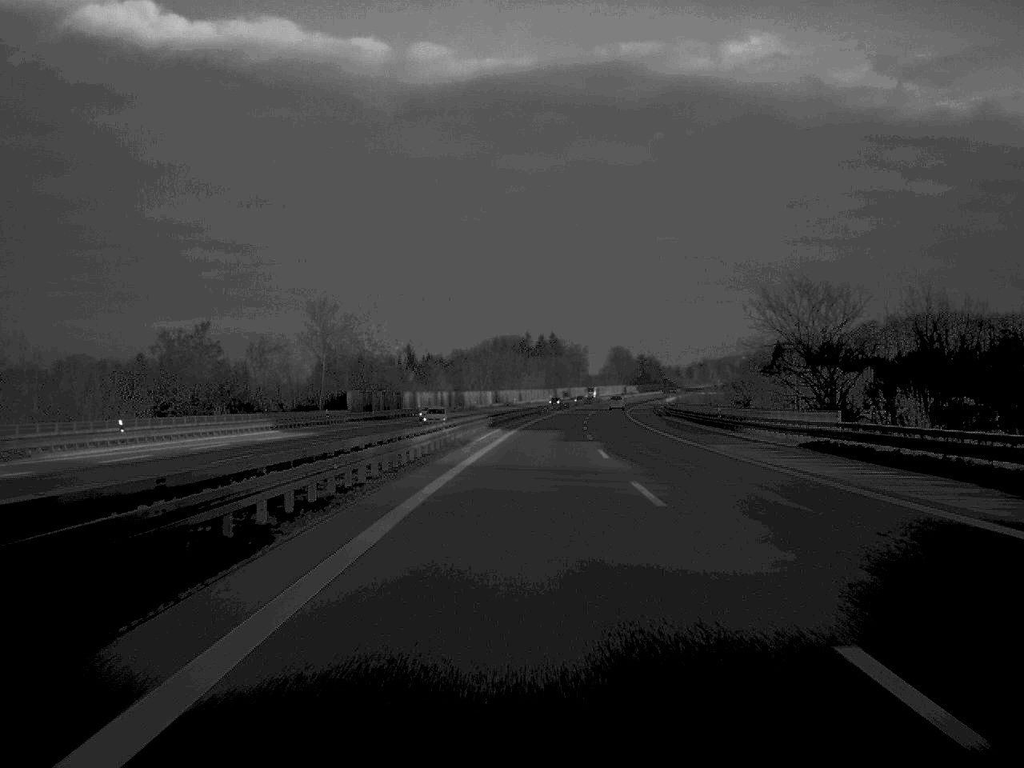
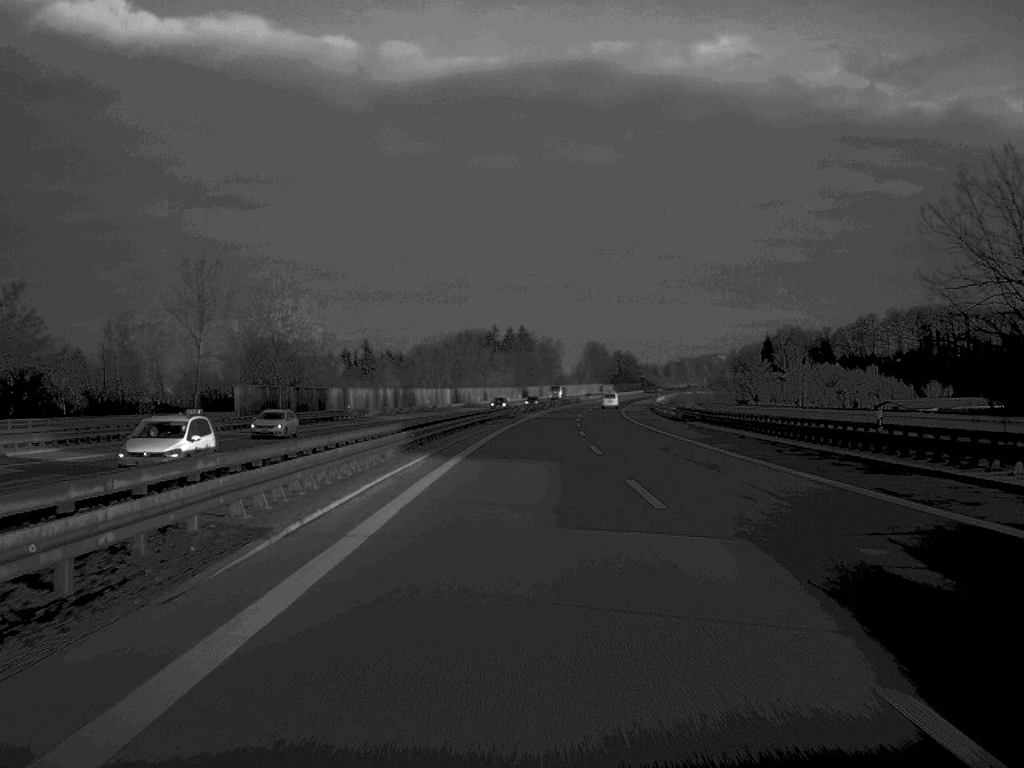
(+0.5, +37.3) m; +1°
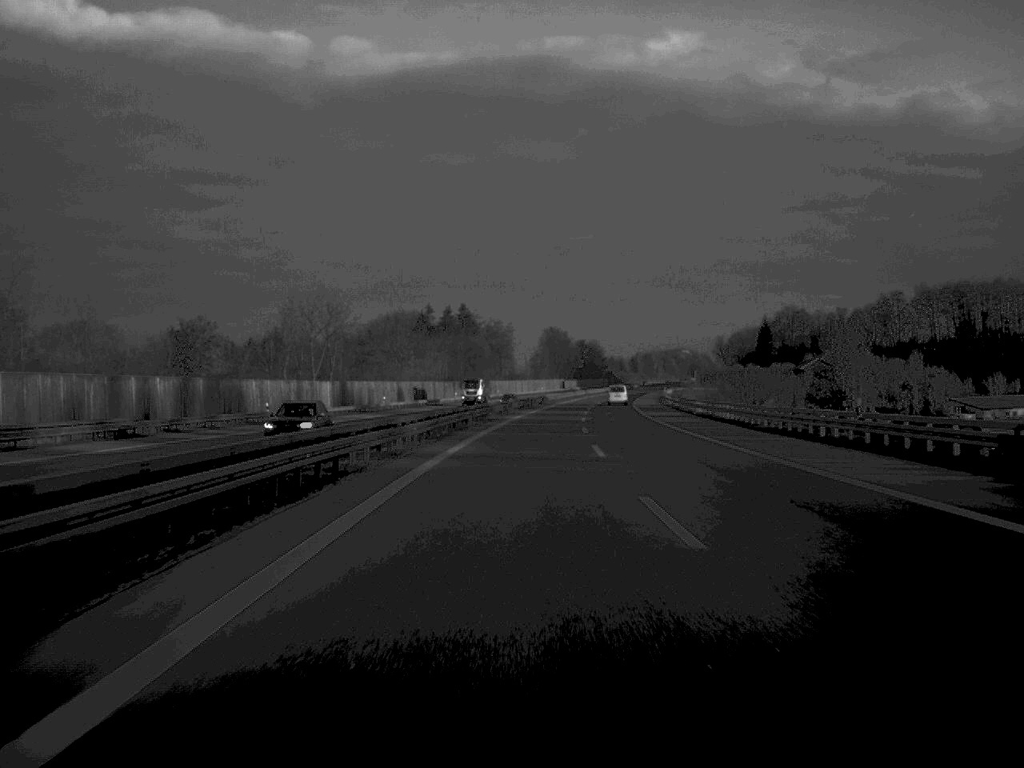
(+1.5, +76.9) m; +2°
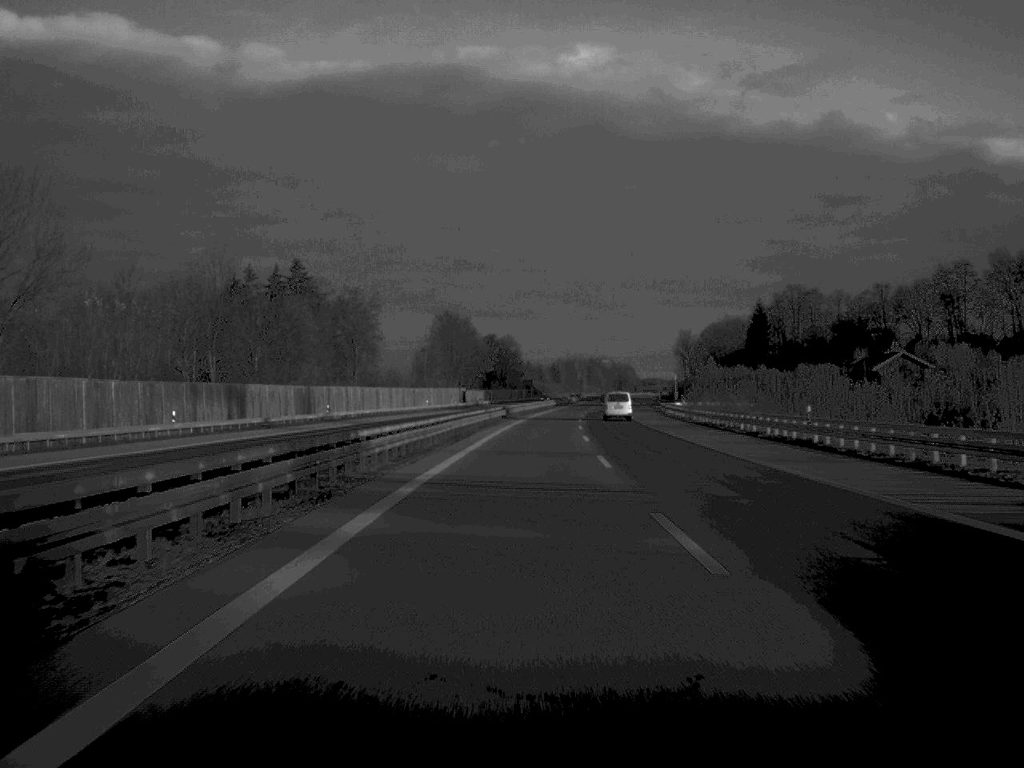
(+3.9, +110.0) m; +4°
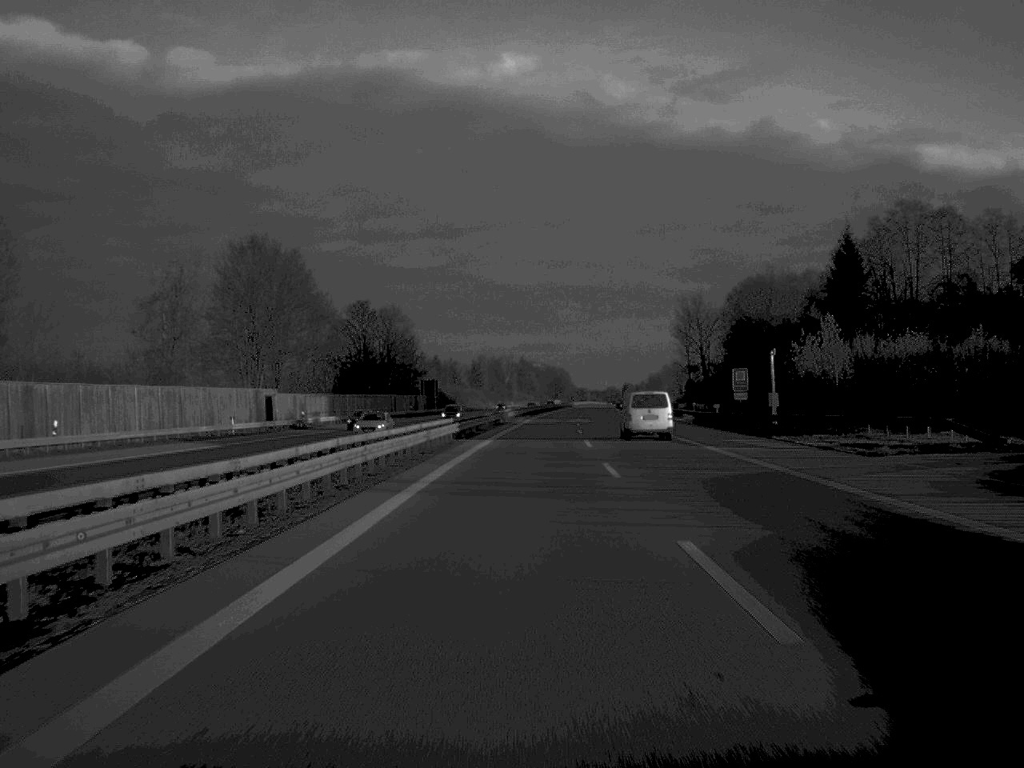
(+3.3, +109.2) m; +3°
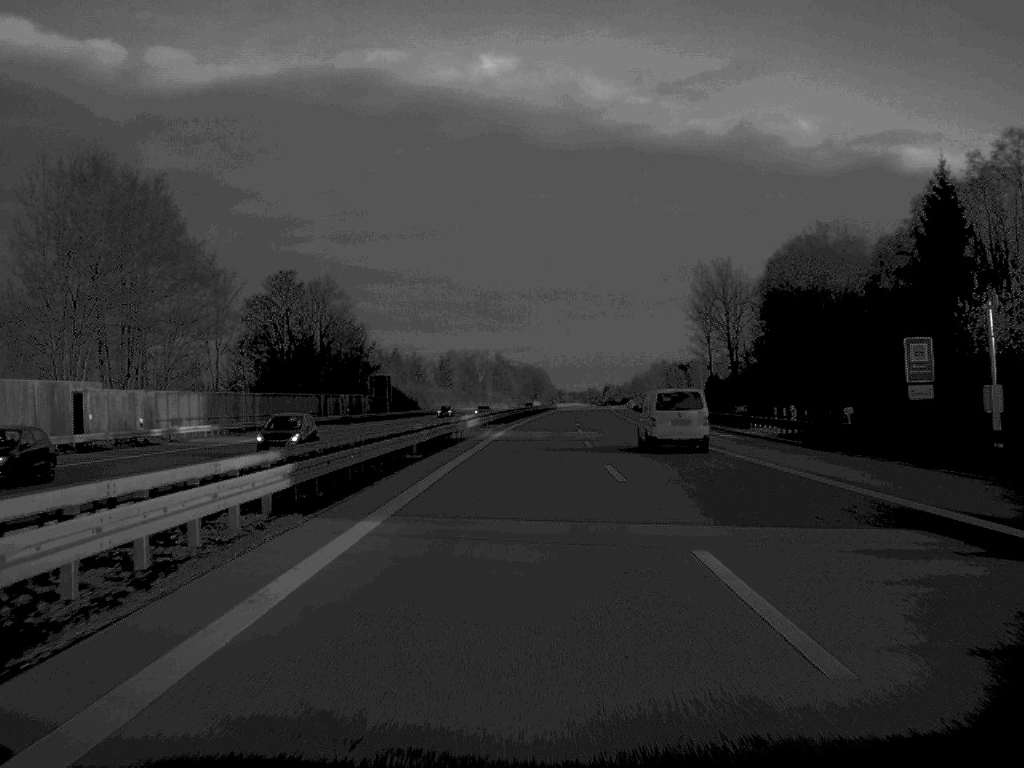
(+0.4, +37.6) m; +1°
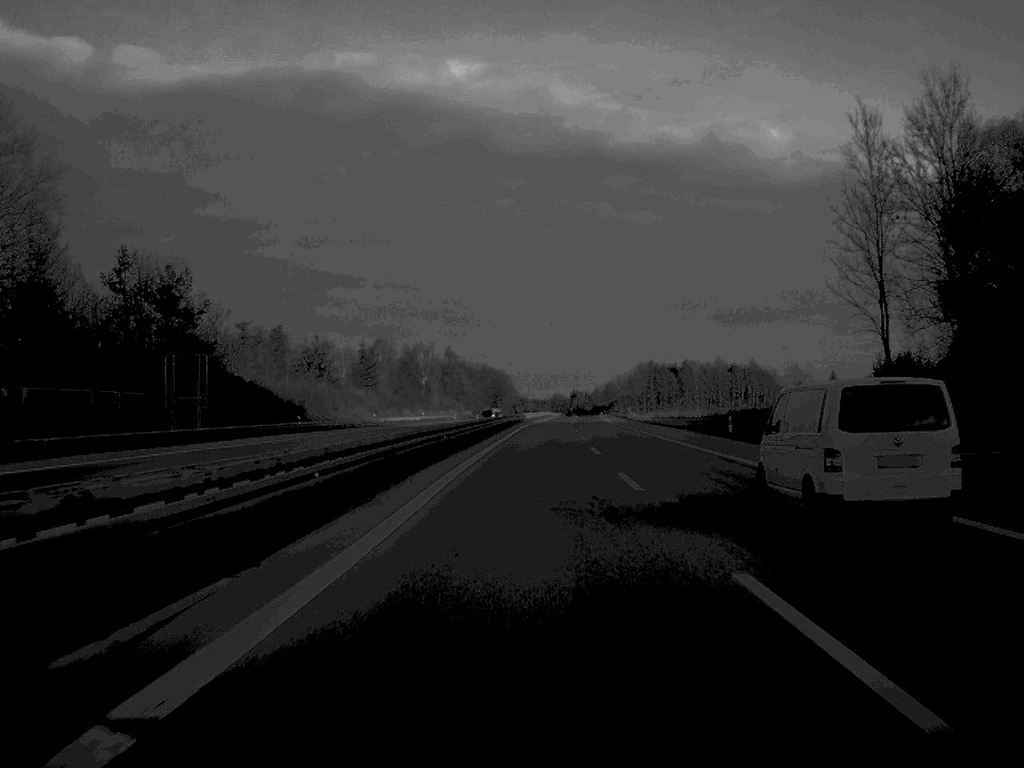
(+1.0, +73.1) m; +2°
